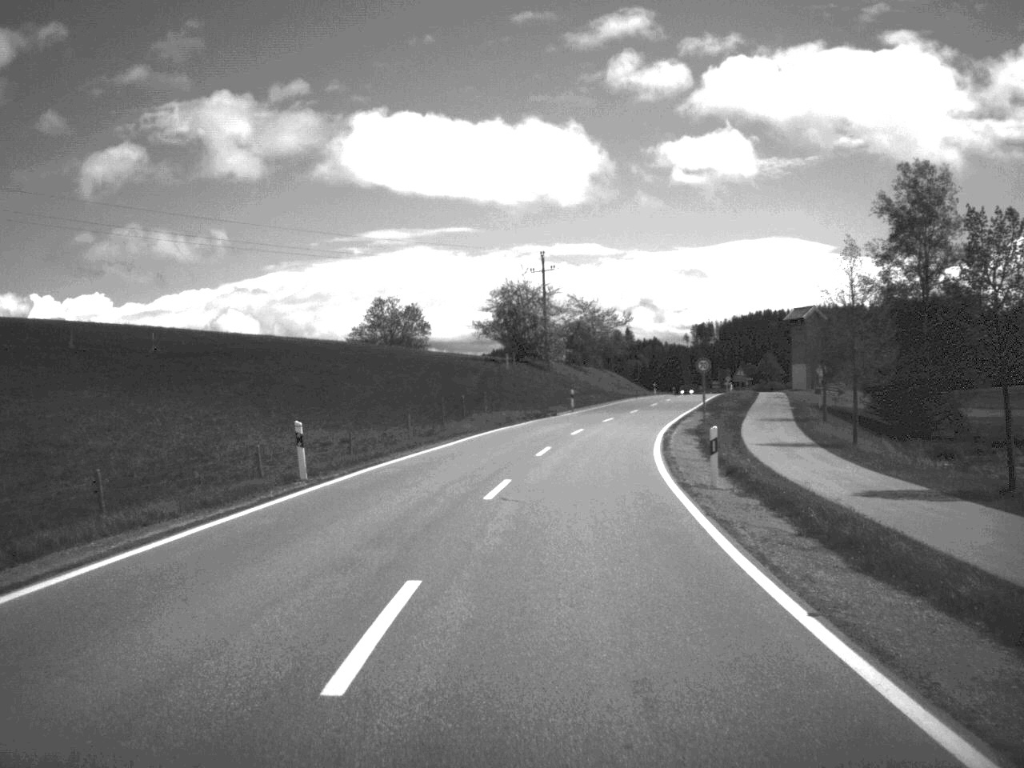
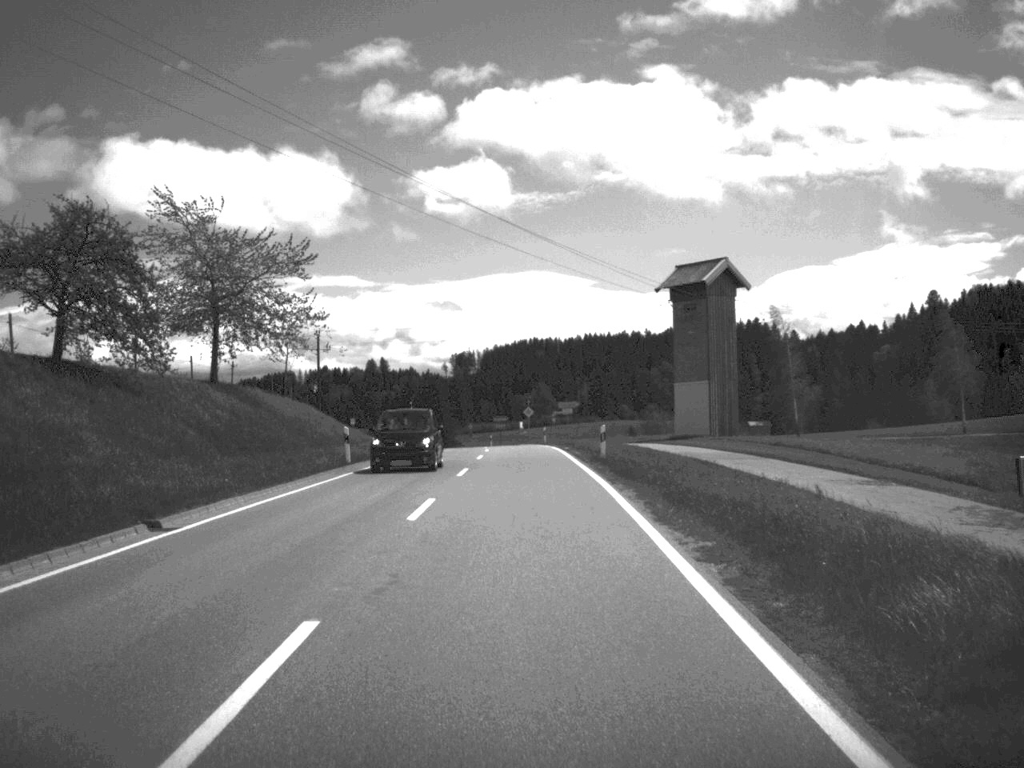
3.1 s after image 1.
(+10.3, +84.1) m; +11°
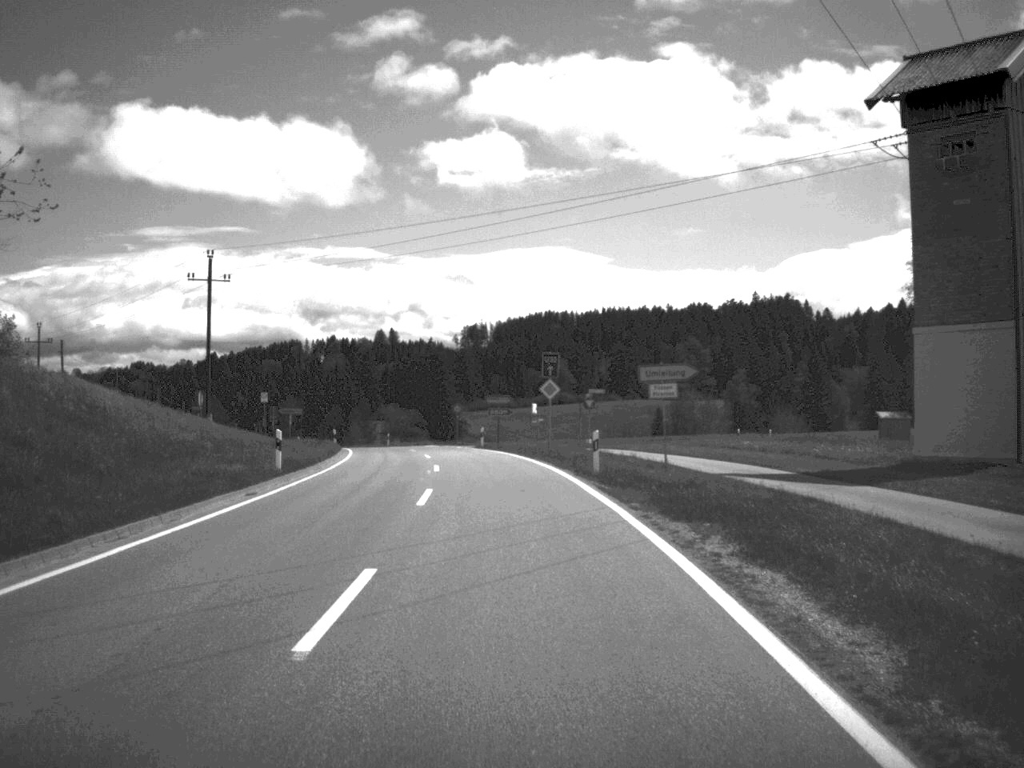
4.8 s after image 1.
(-0.2, +45.1) m; -1°
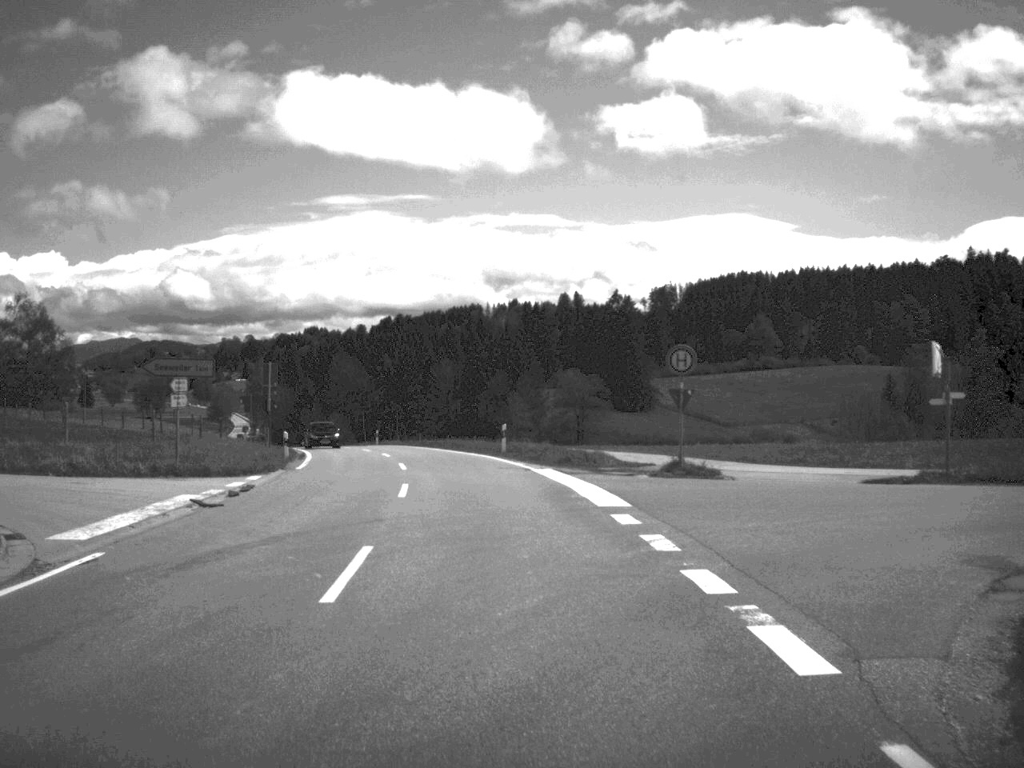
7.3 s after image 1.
(-4.0, +58.7) m; -9°
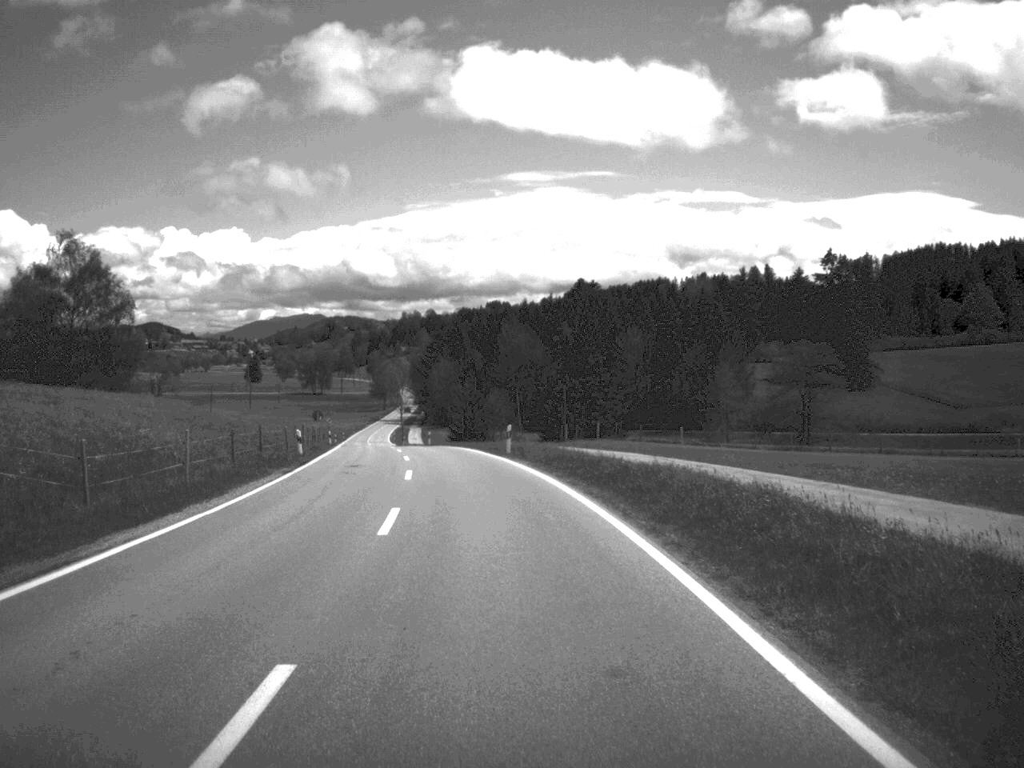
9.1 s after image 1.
(-2.9, +41.2) m; -8°
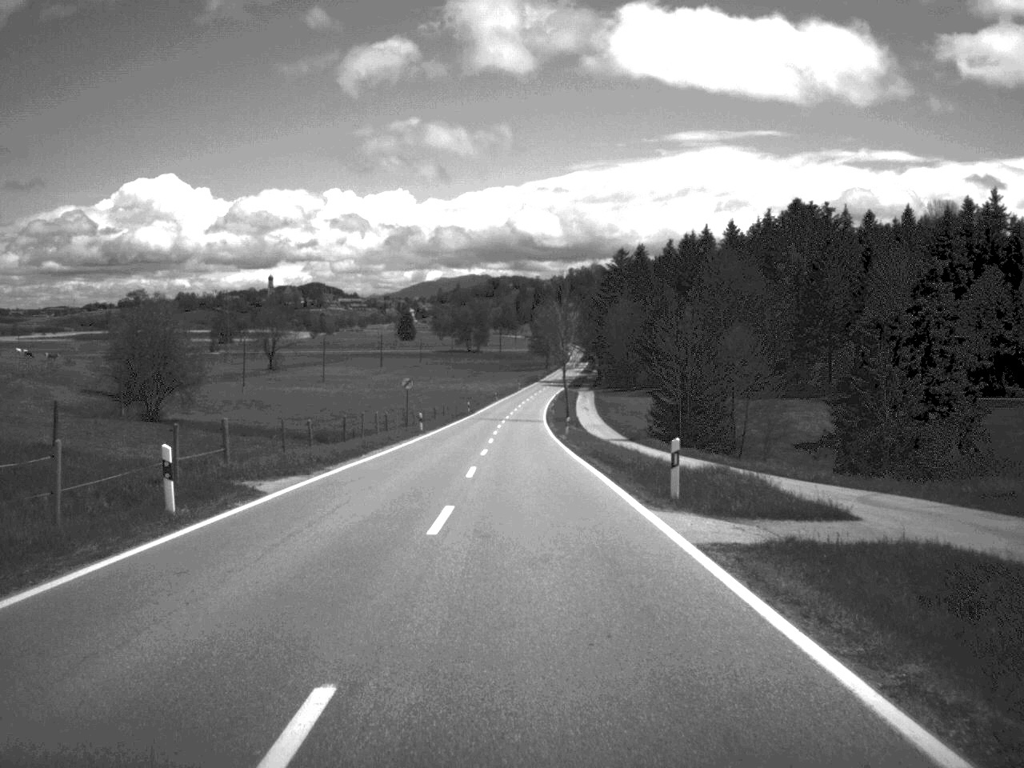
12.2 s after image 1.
(-6.6, +71.8) m; -8°
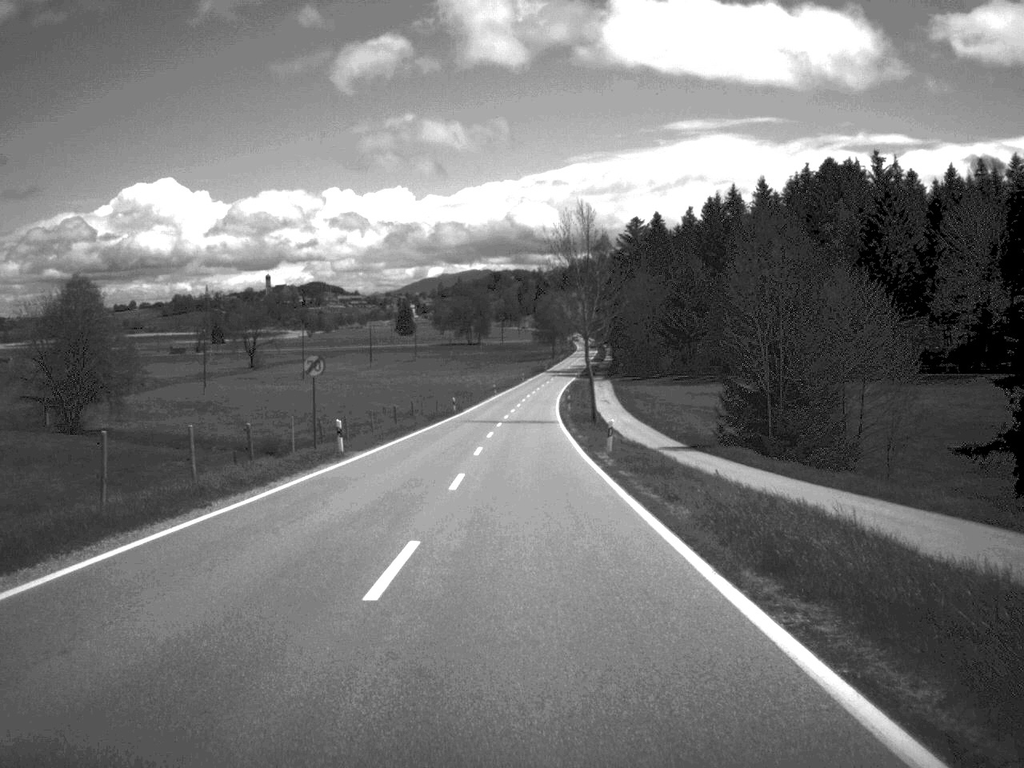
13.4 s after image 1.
(-0.1, +29.0) m; 0°
